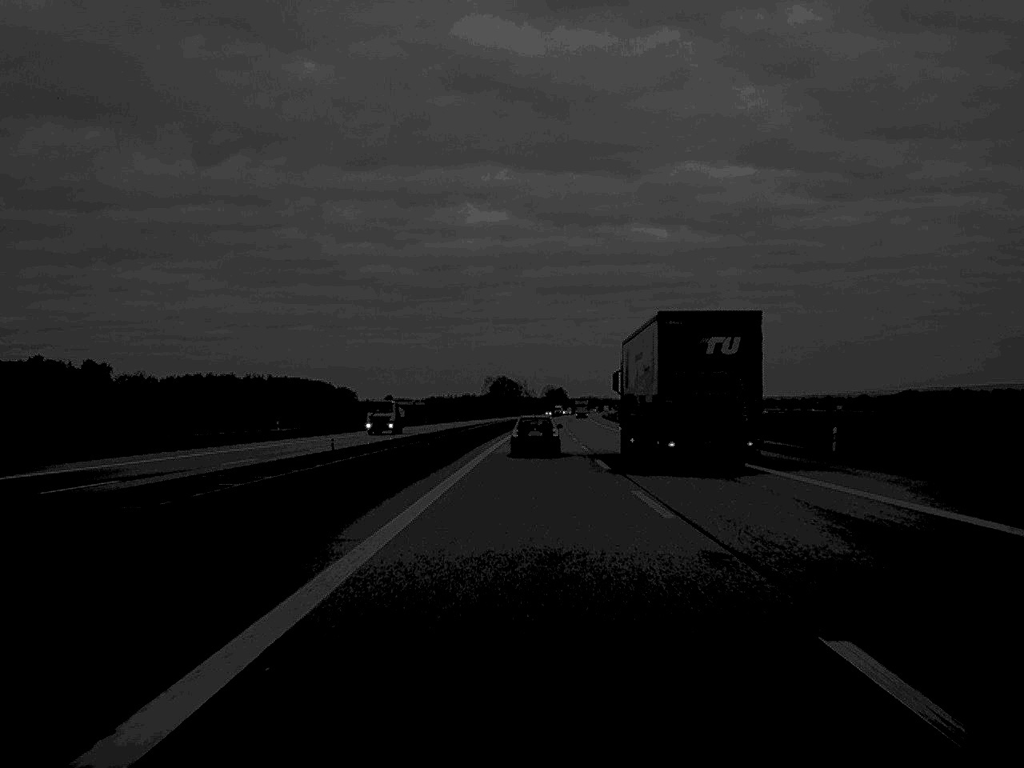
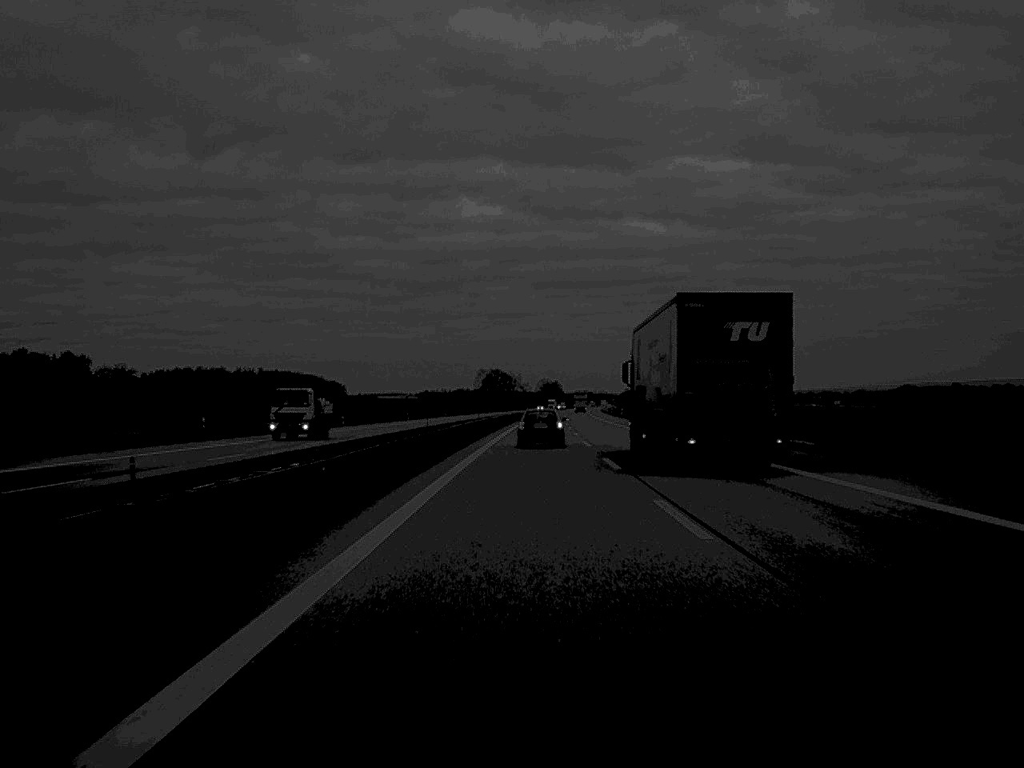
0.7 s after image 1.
(0.0, +20.5) m; 0°
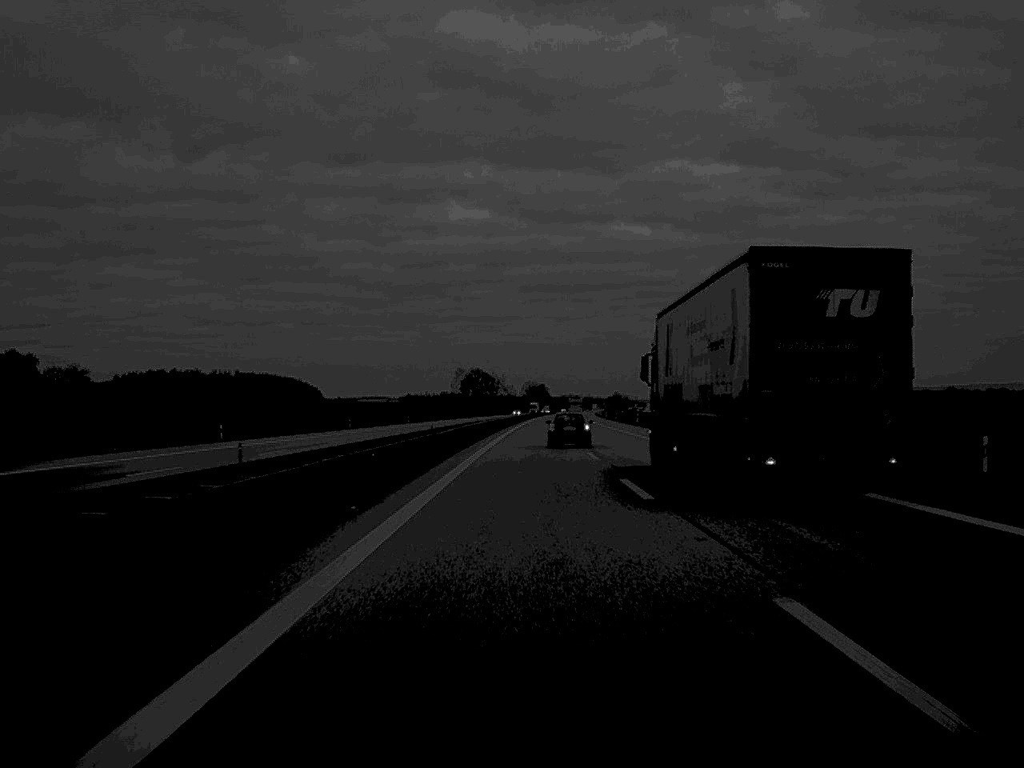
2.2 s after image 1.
(+0.2, +44.6) m; +1°
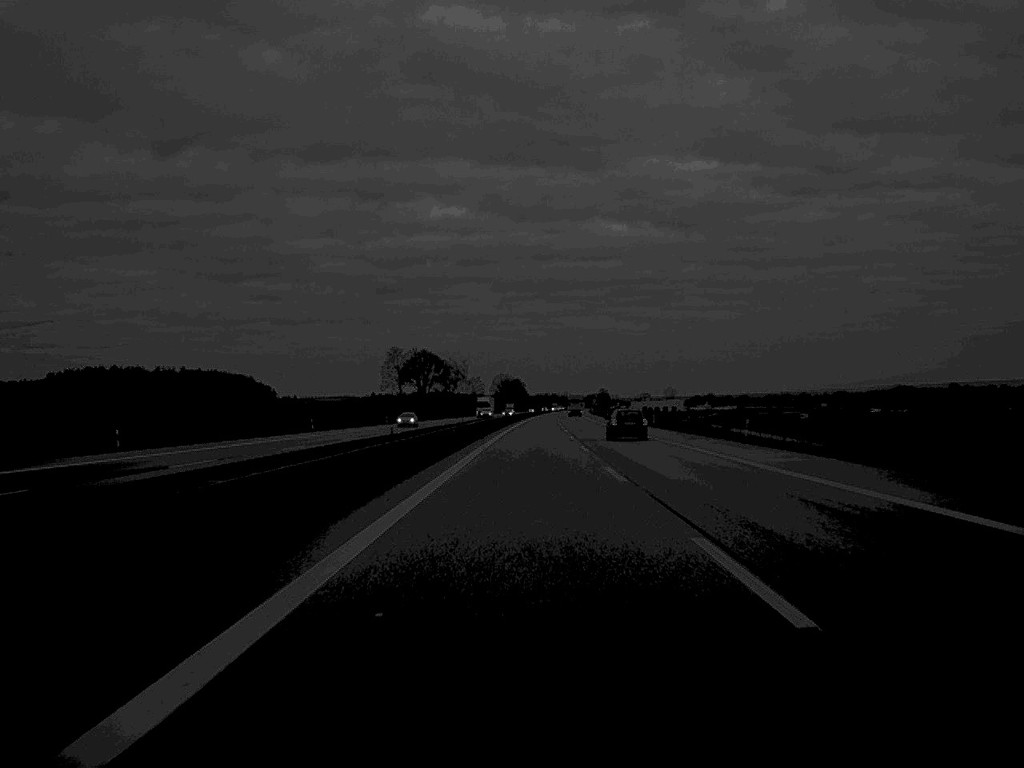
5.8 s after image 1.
(+1.2, +121.0) m; +1°
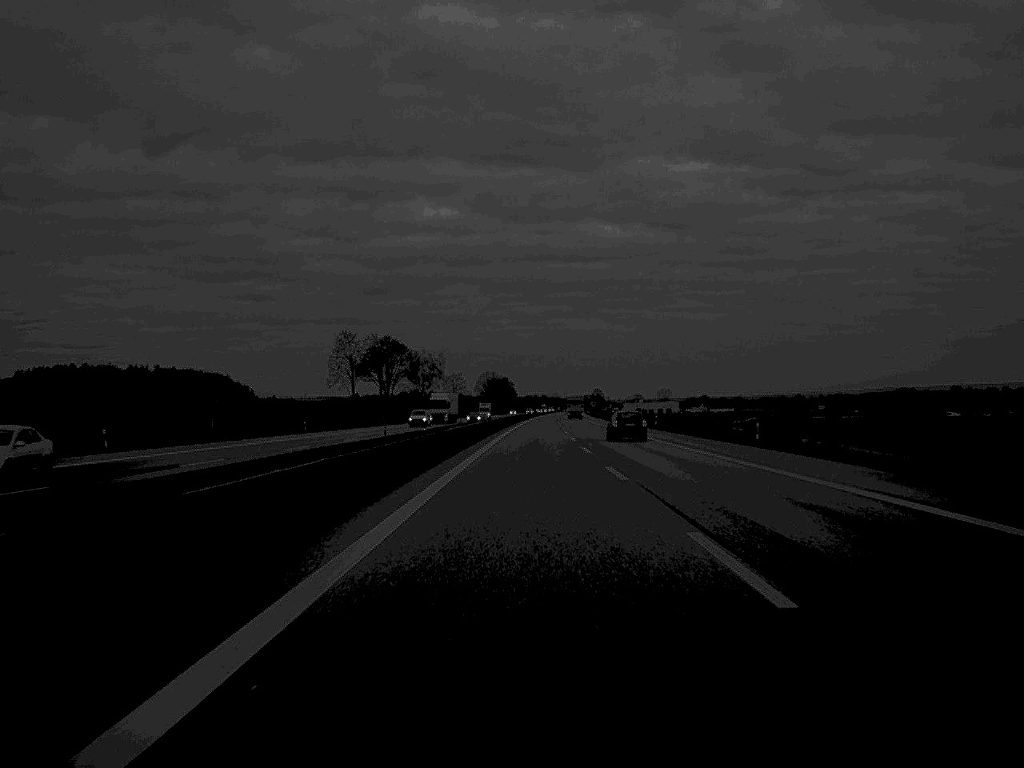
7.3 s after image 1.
(+0.2, +53.0) m; 0°
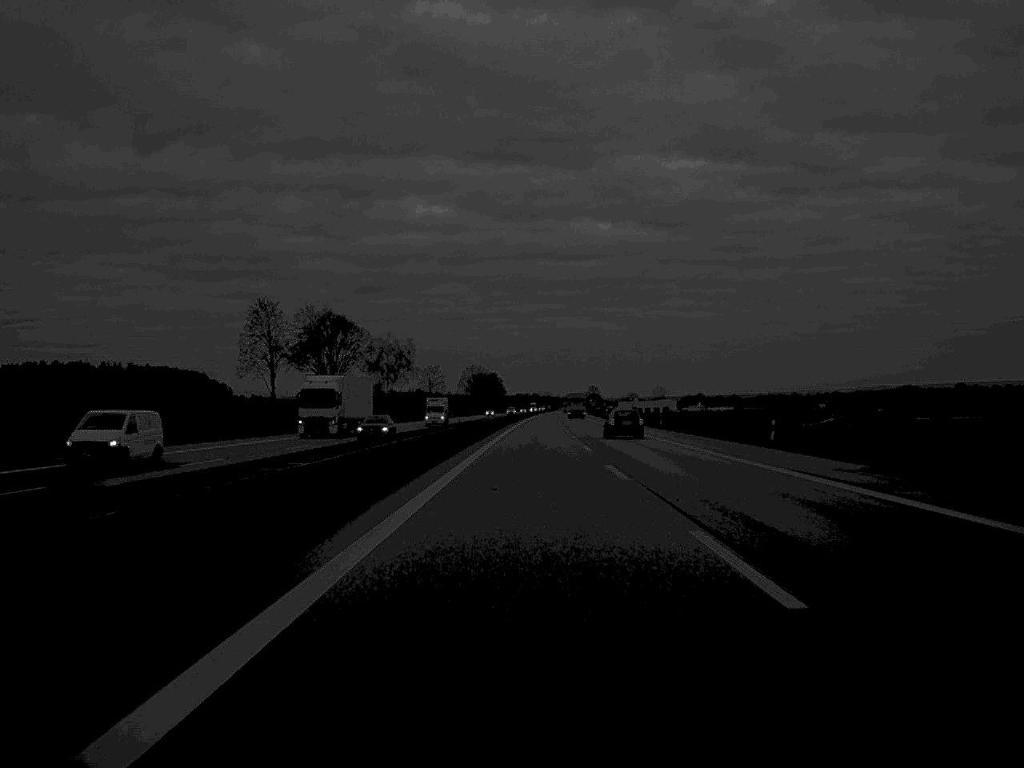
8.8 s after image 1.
(+0.2, +53.9) m; 0°
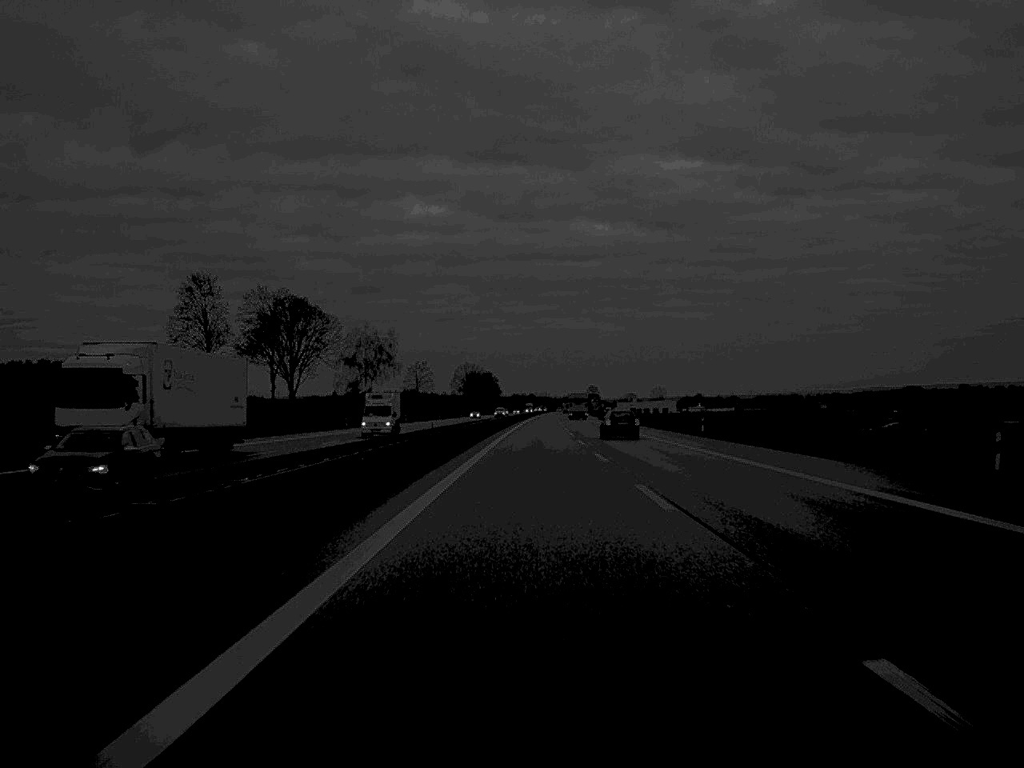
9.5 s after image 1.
(0.0, +26.5) m; 0°
